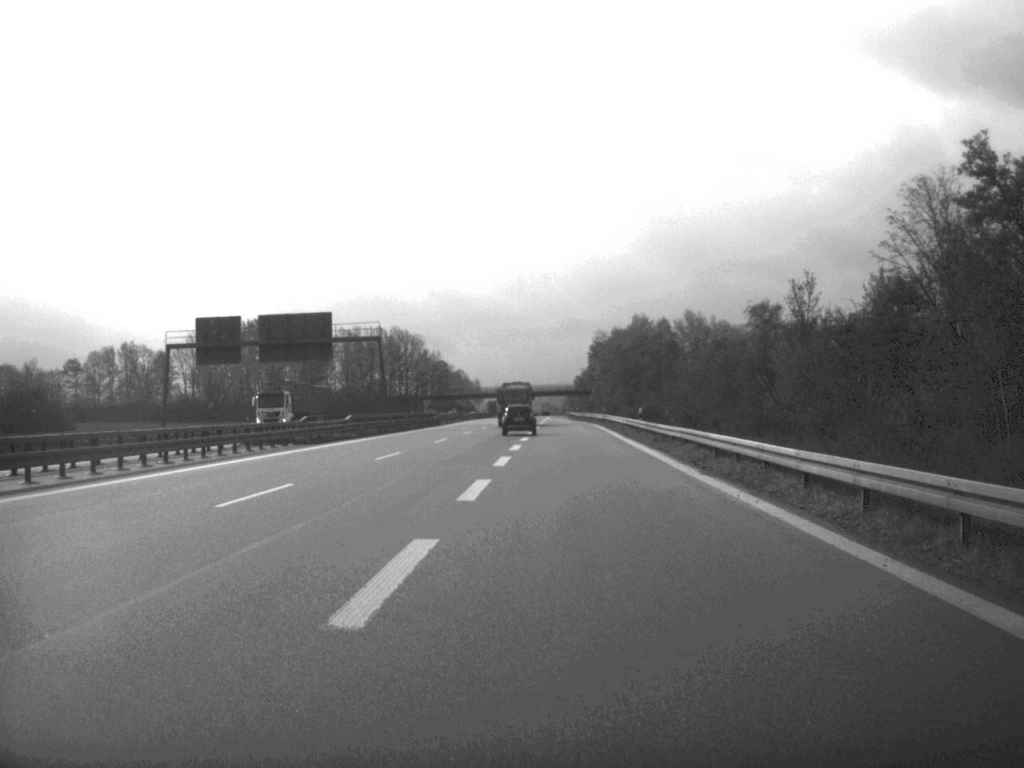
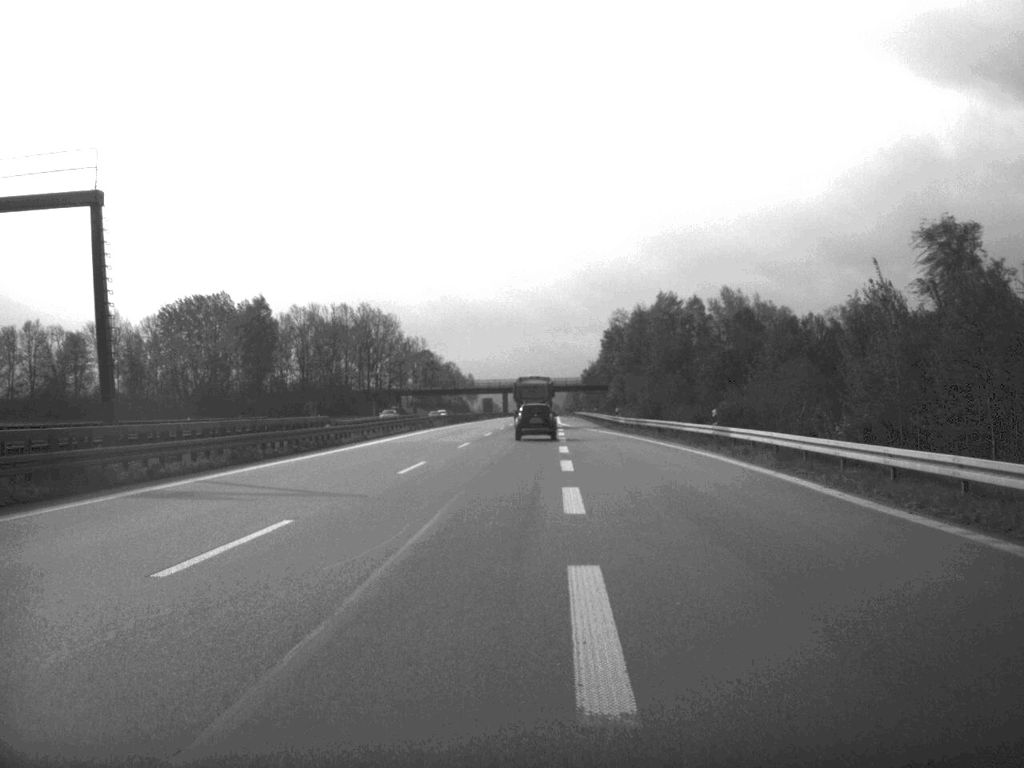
(-0.3, +61.7) m; 0°
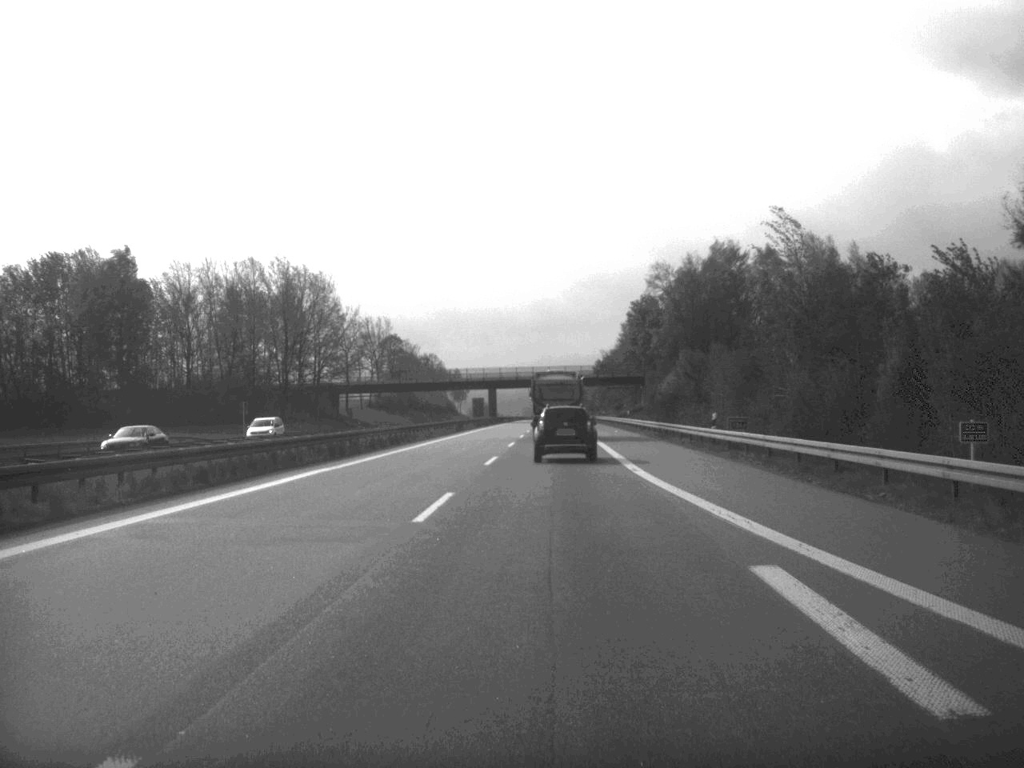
(+0.1, +82.8) m; 0°
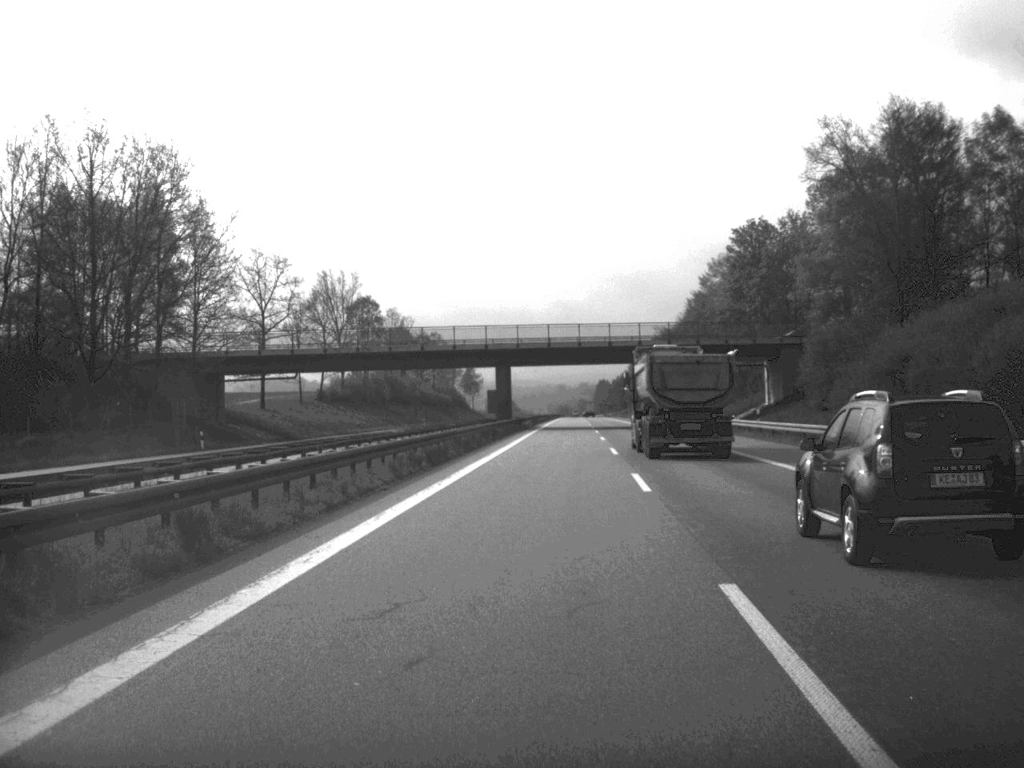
(-1.4, +83.3) m; -1°
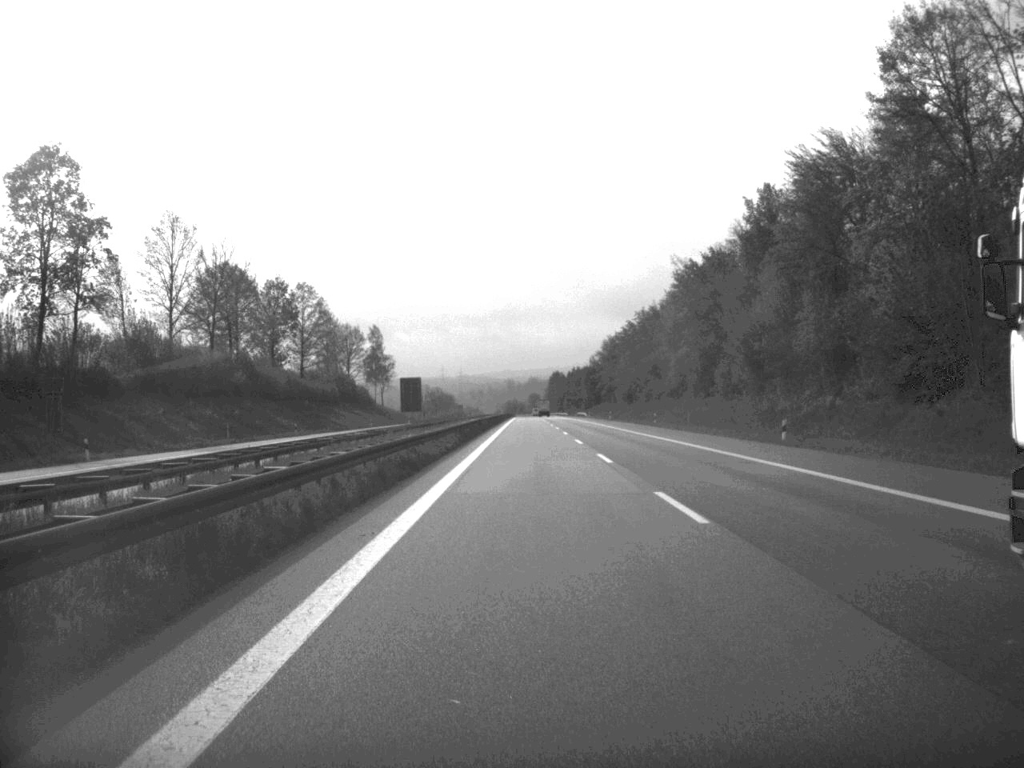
(+3.2, +112.9) m; +2°
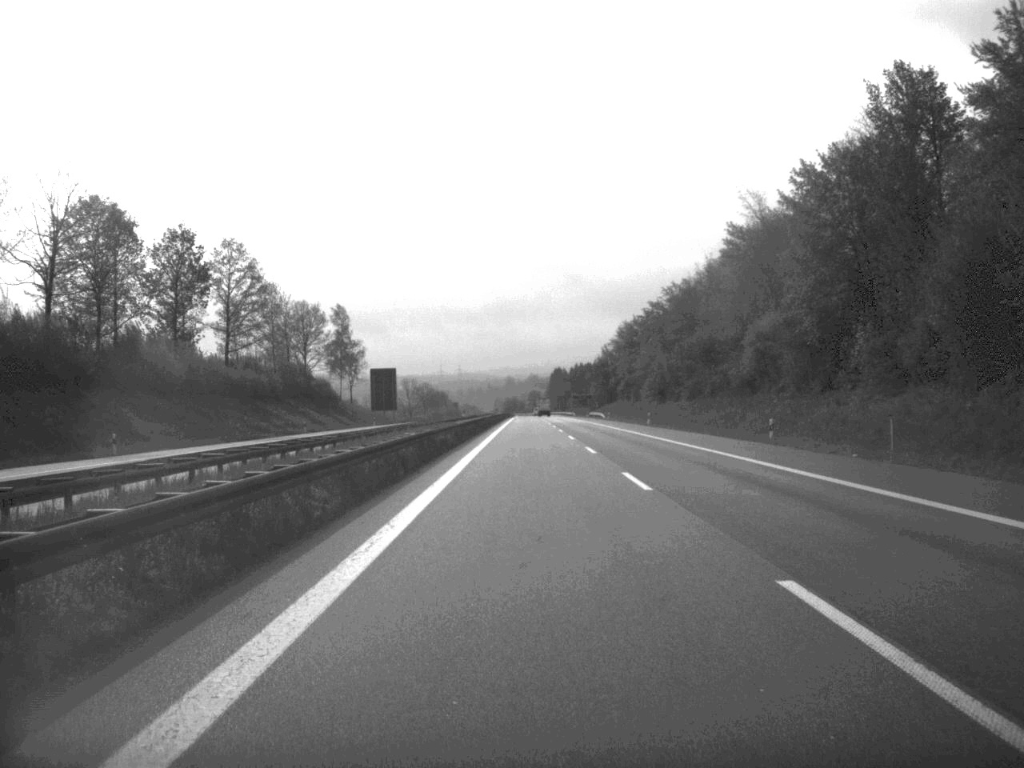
(0.0, +46.5) m; 0°
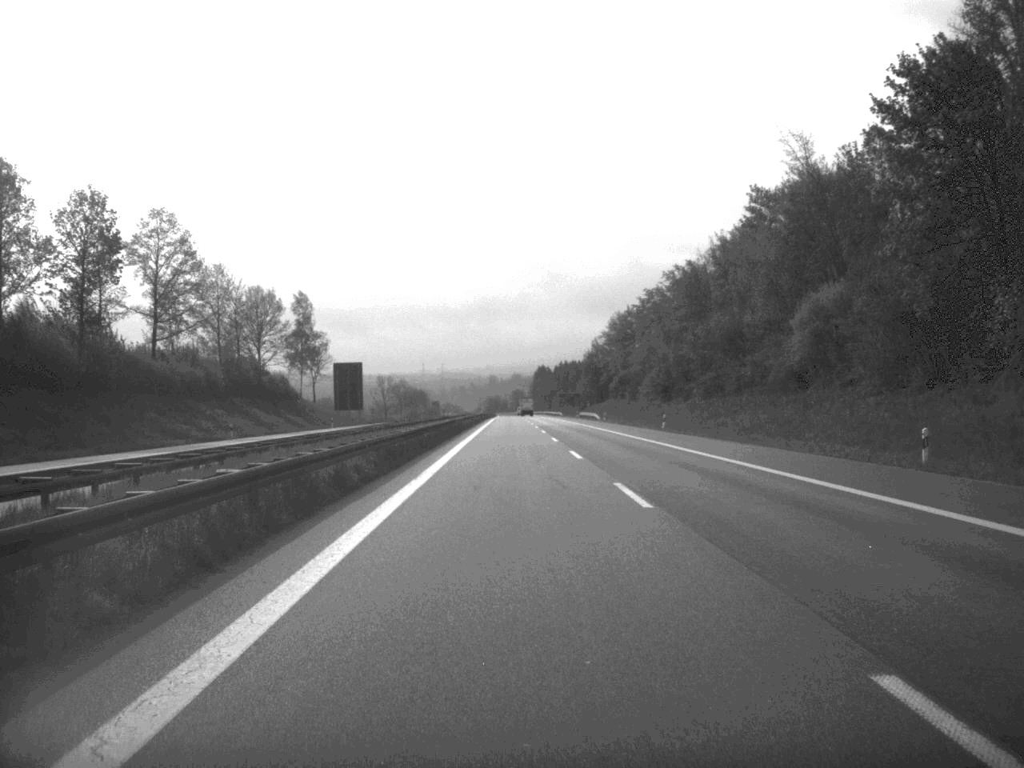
(+0.1, +21.8) m; +1°
